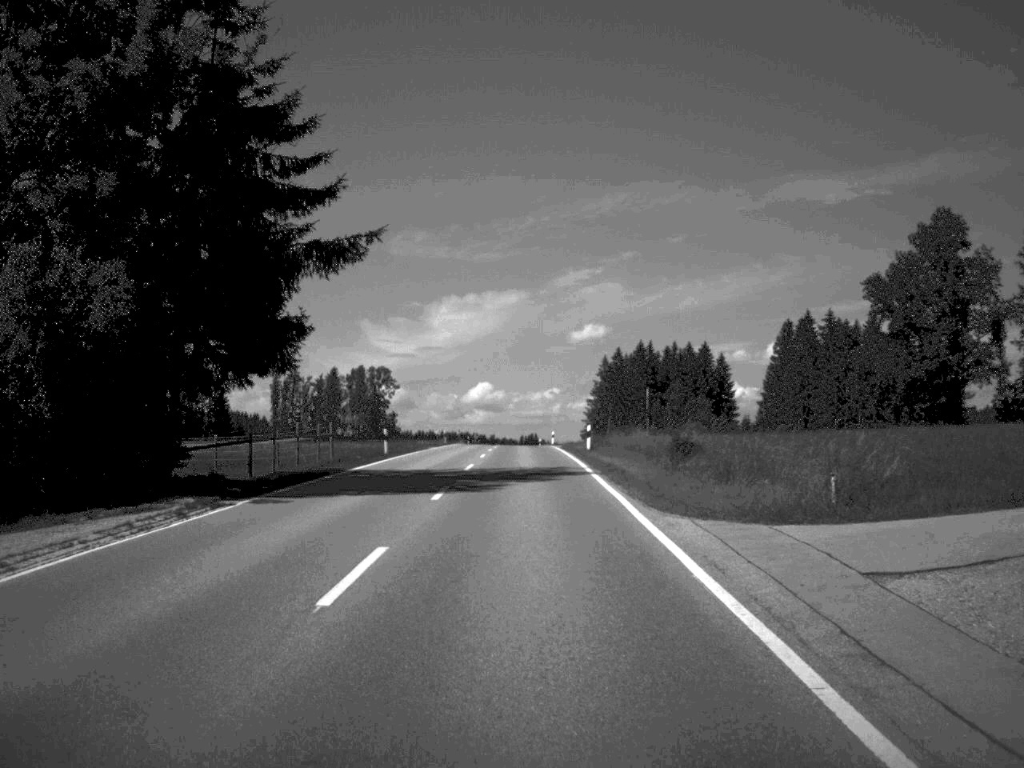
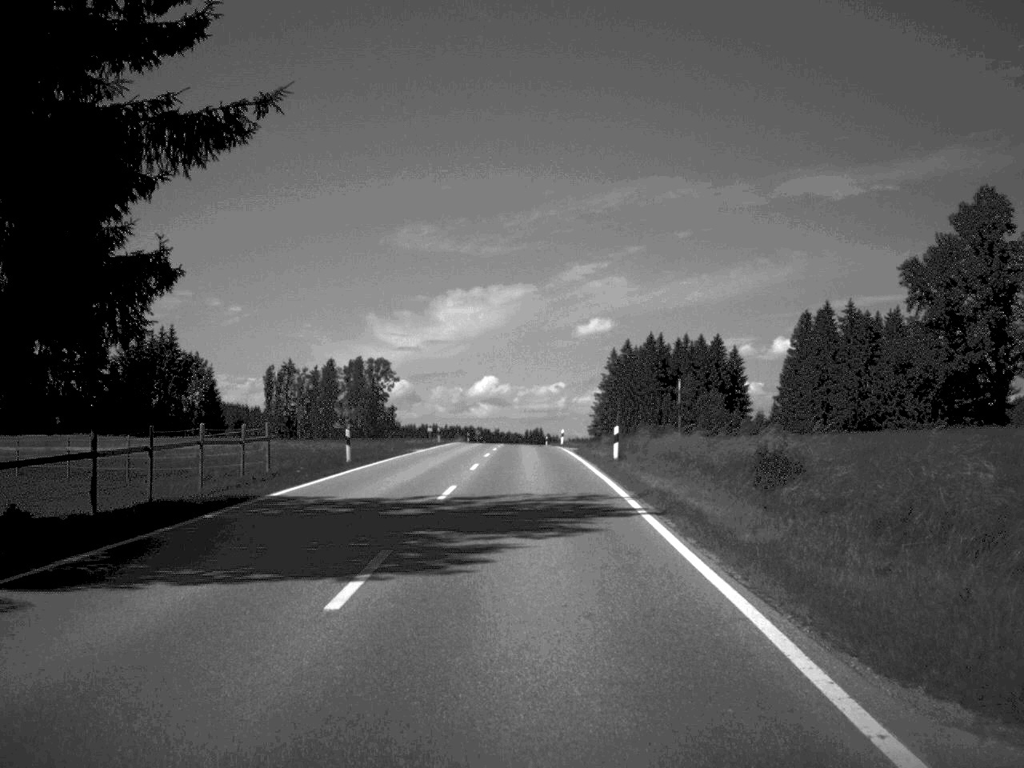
(0.0, +11.7) m; 0°
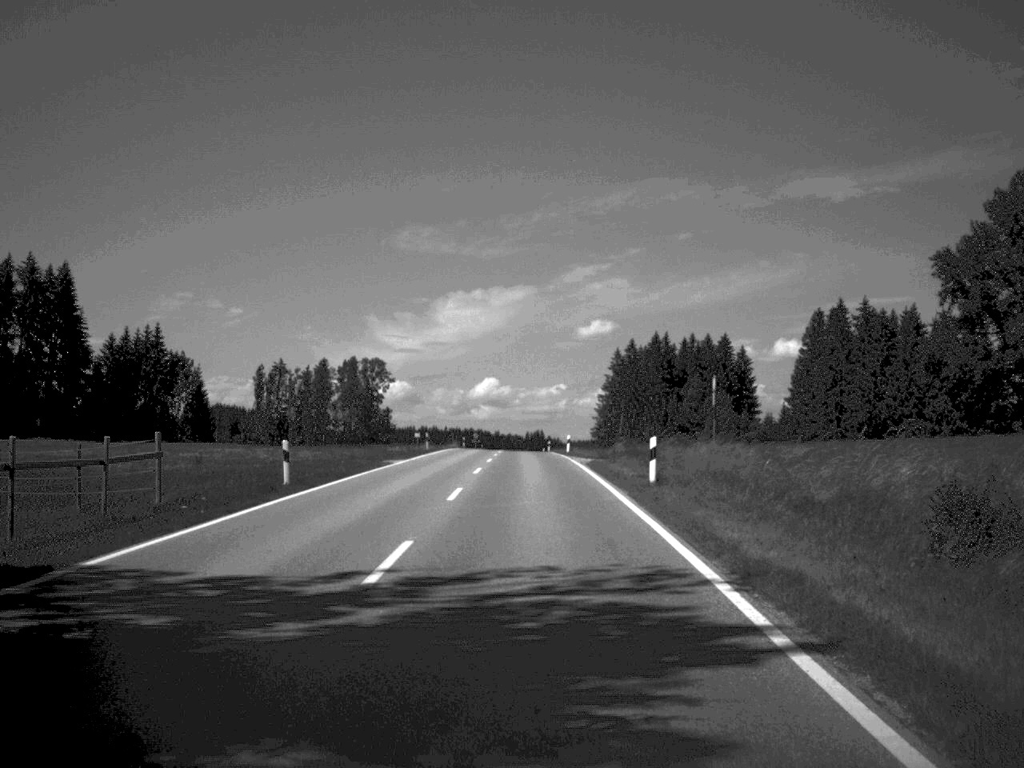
(0.0, +9.9) m; 0°
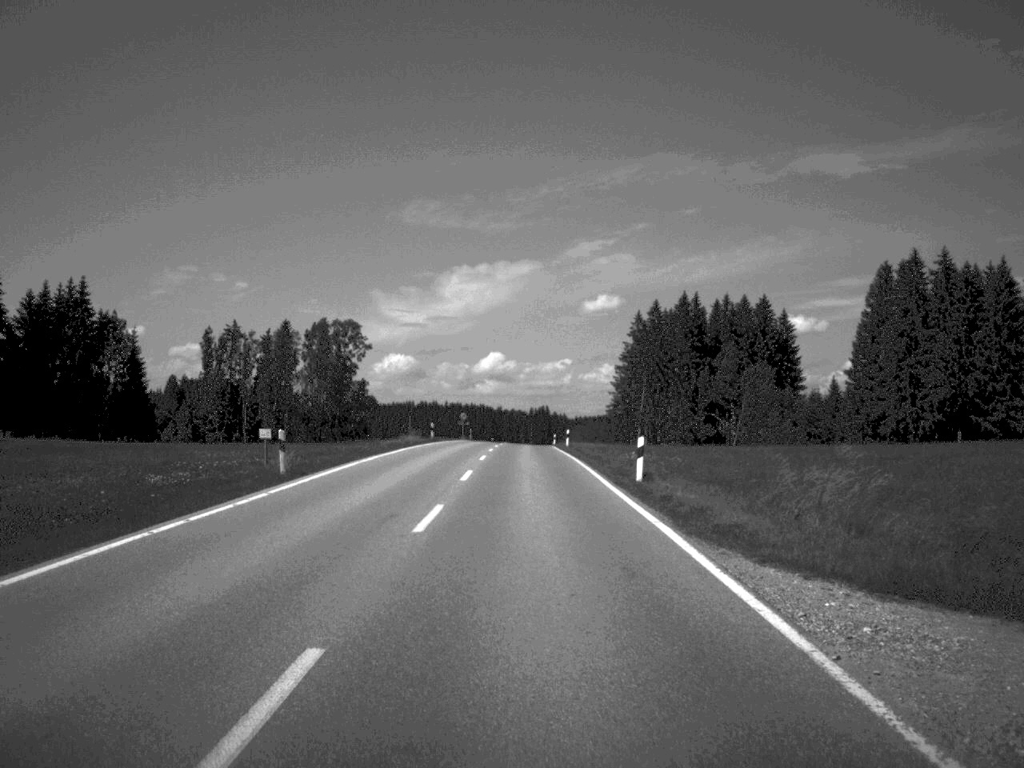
(-0.1, +42.3) m; 0°
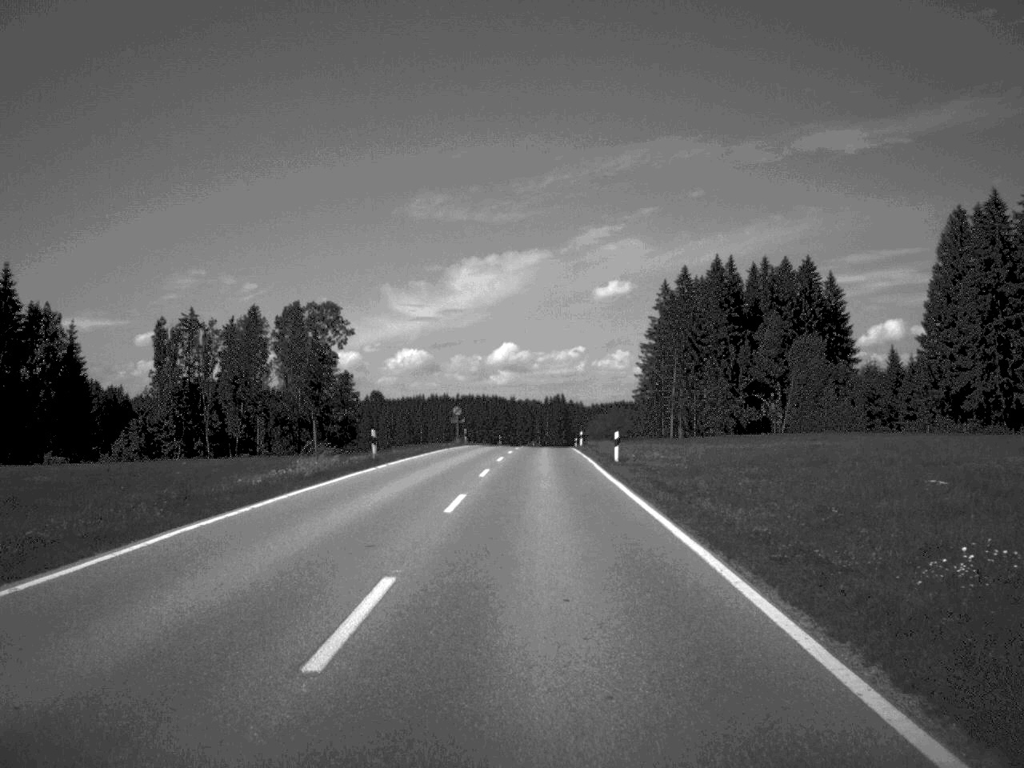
(0.0, +31.7) m; -1°
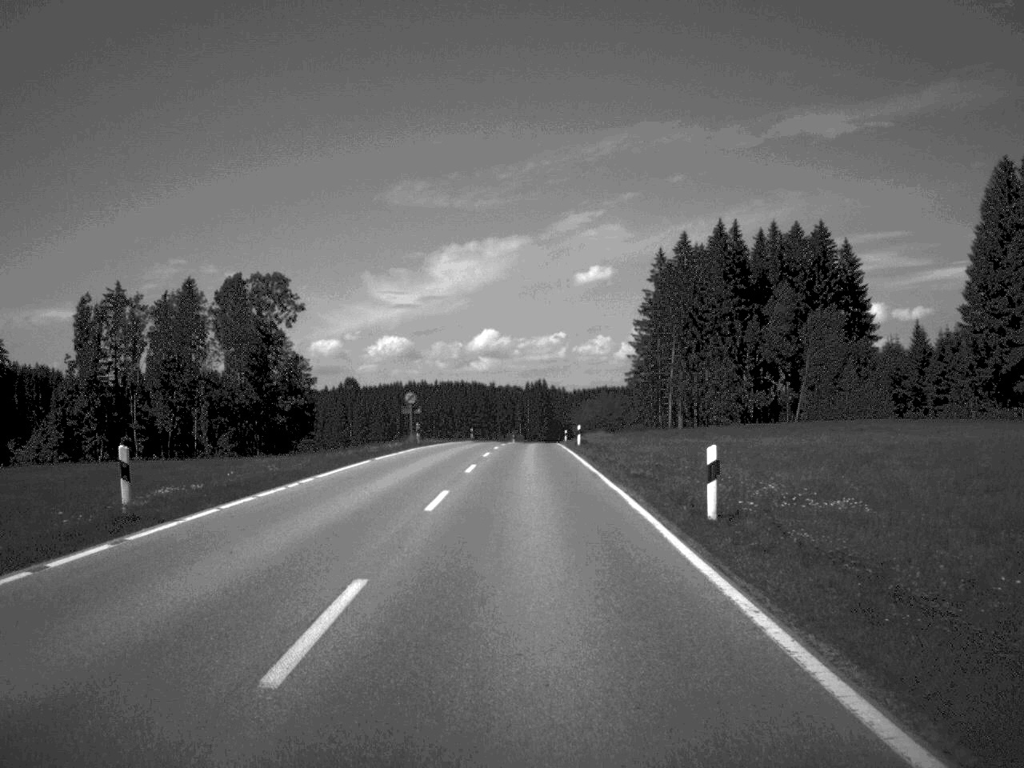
(+0.2, +23.7) m; +1°
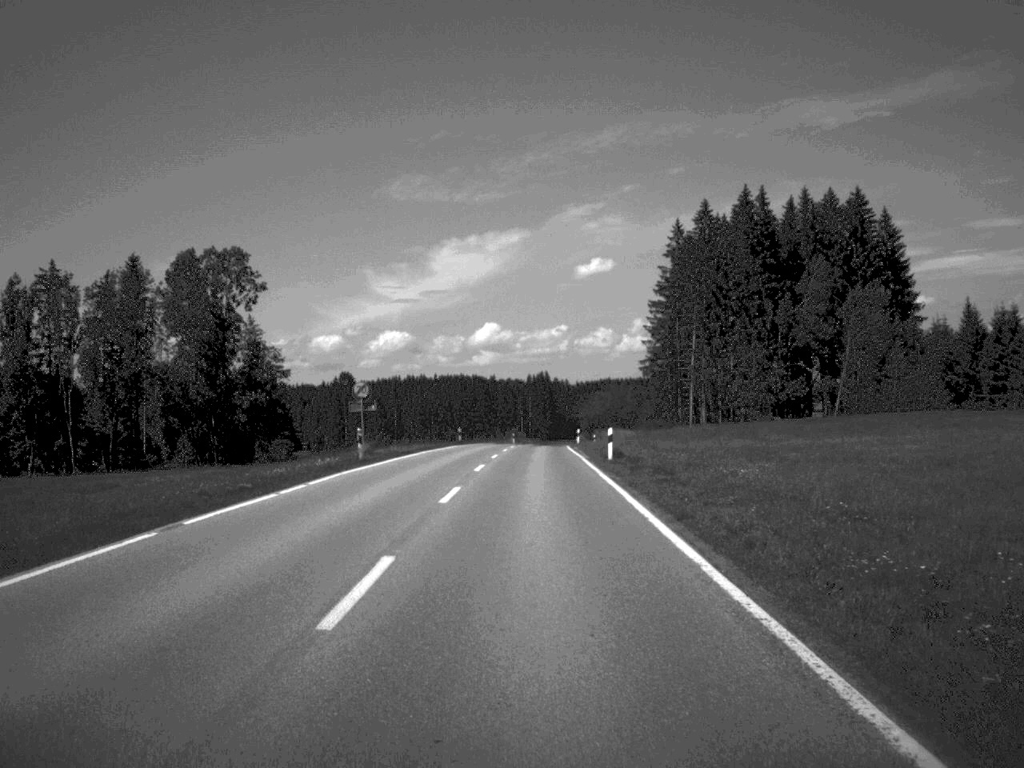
(0.0, +21.6) m; 0°
